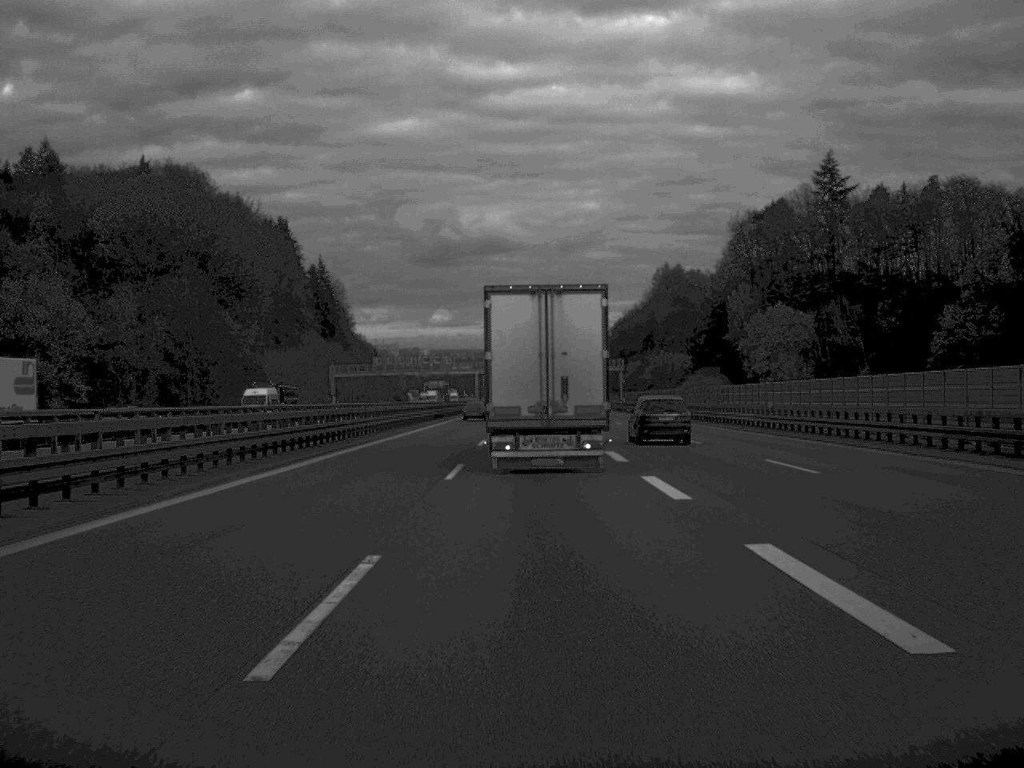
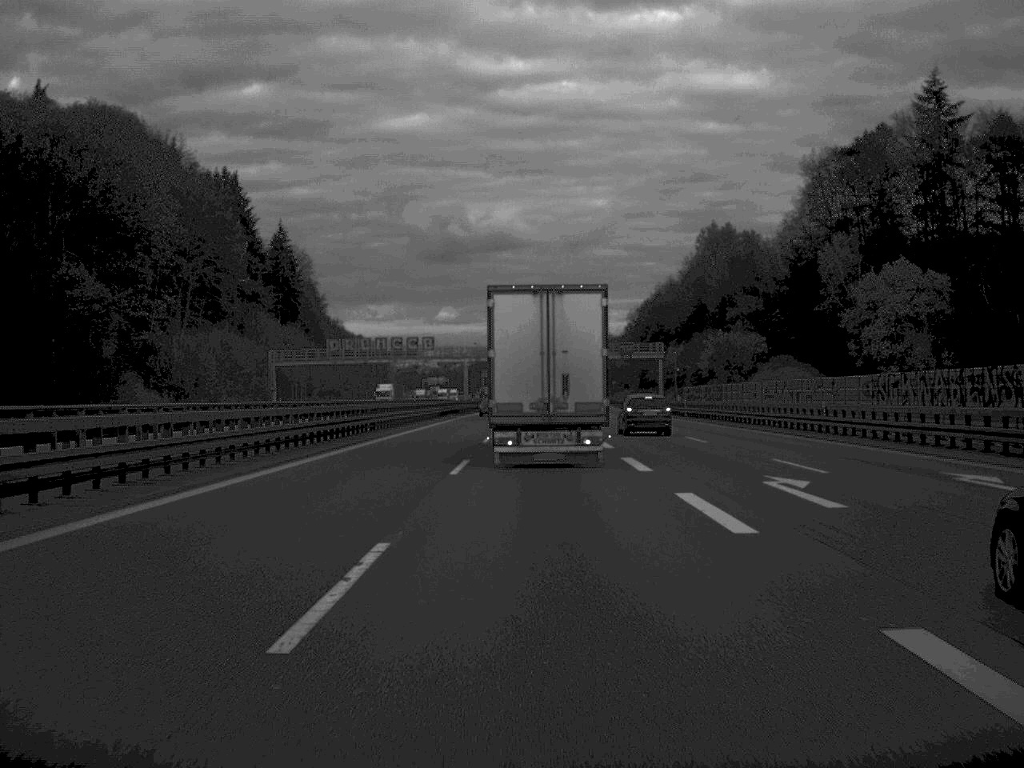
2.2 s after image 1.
(0.0, +53.2) m; 0°
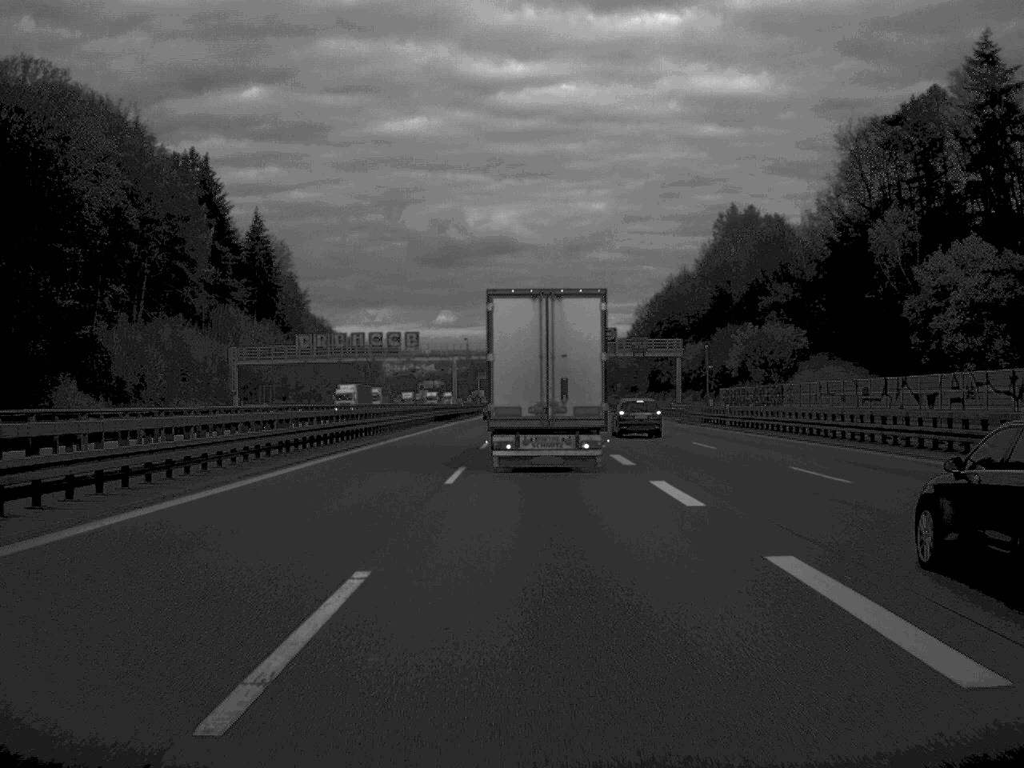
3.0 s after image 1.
(0.0, +19.6) m; 0°
